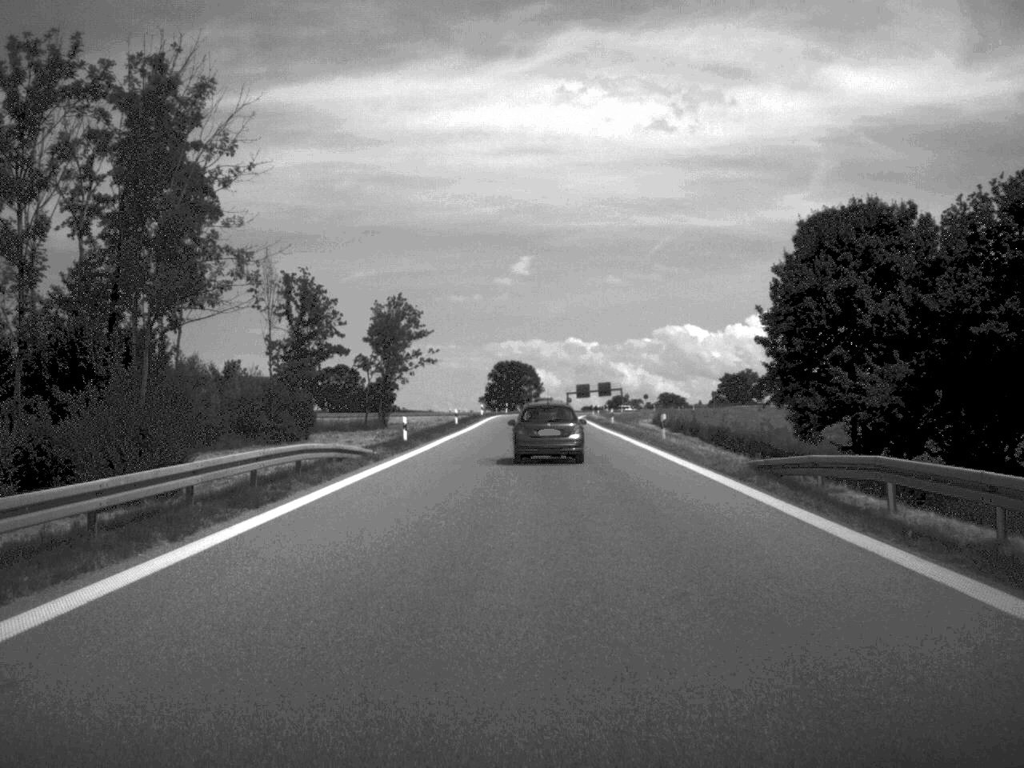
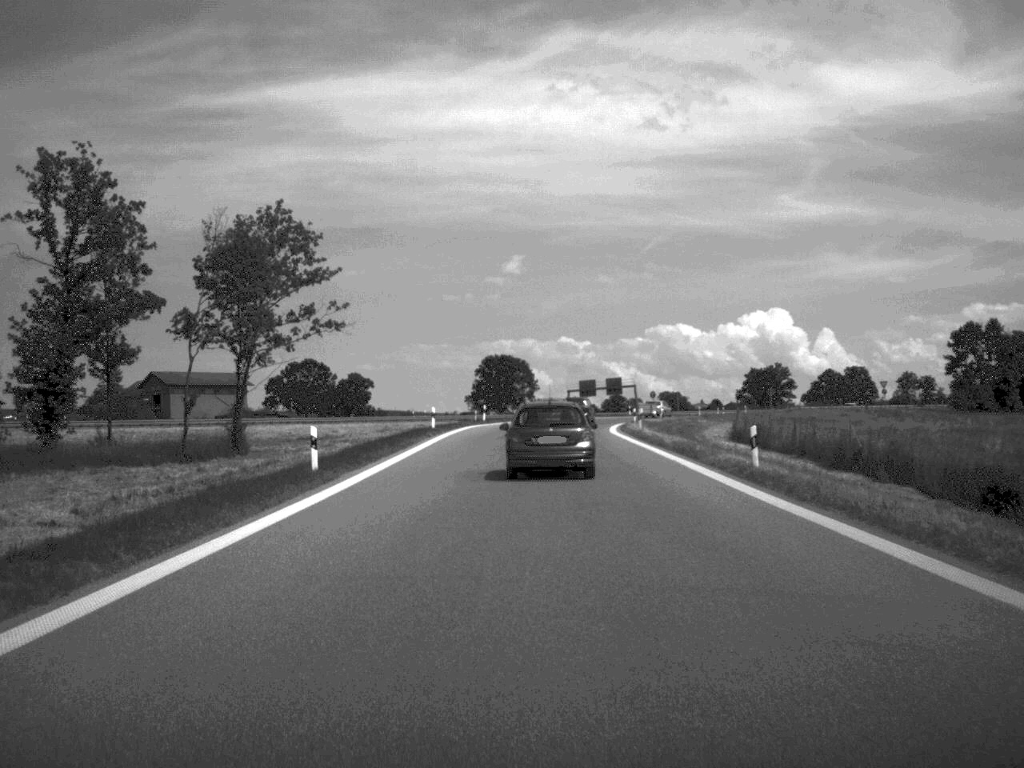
(+0.1, +47.3) m; 0°
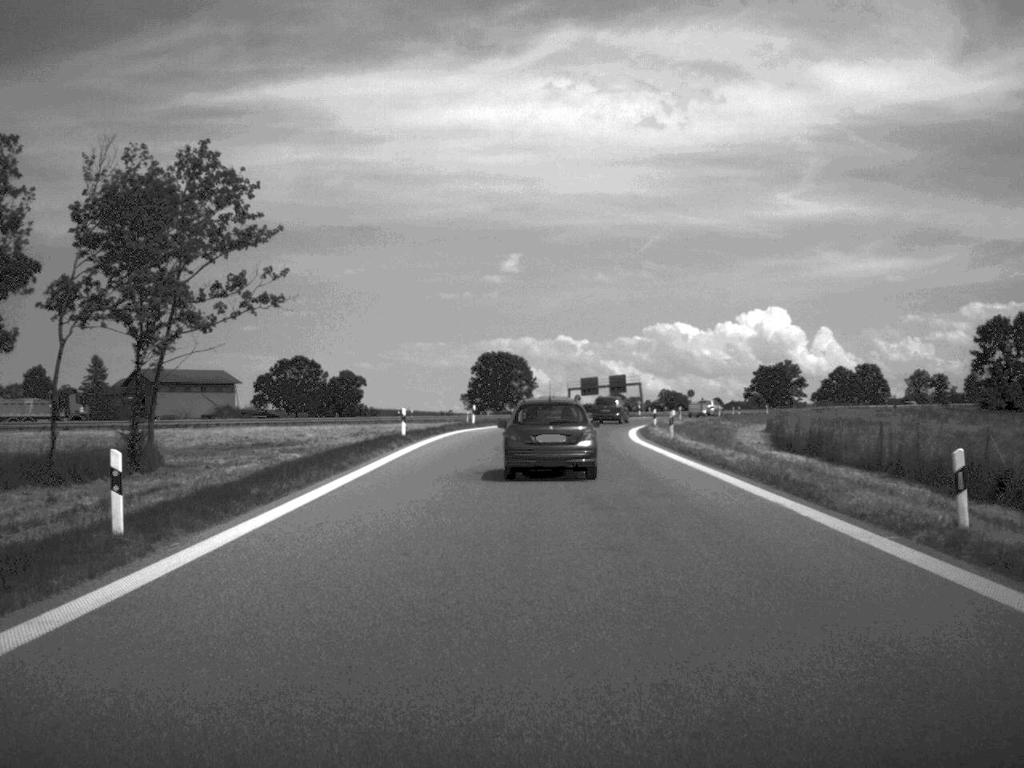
(0.0, +12.6) m; 0°
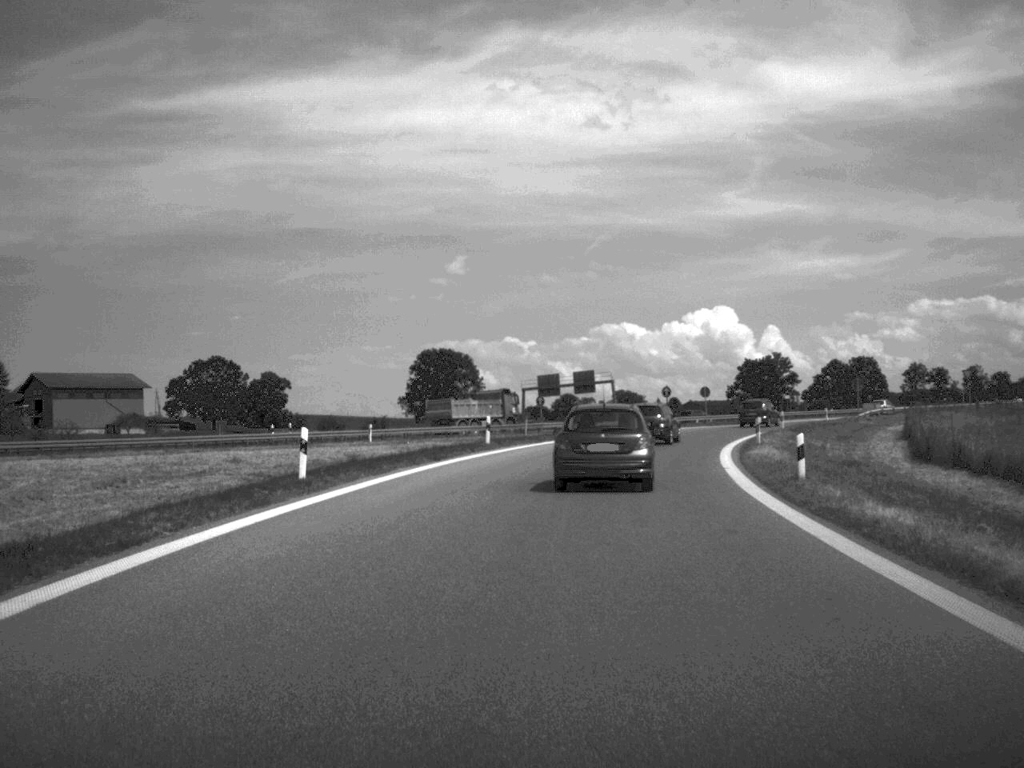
(+0.5, +39.4) m; +2°
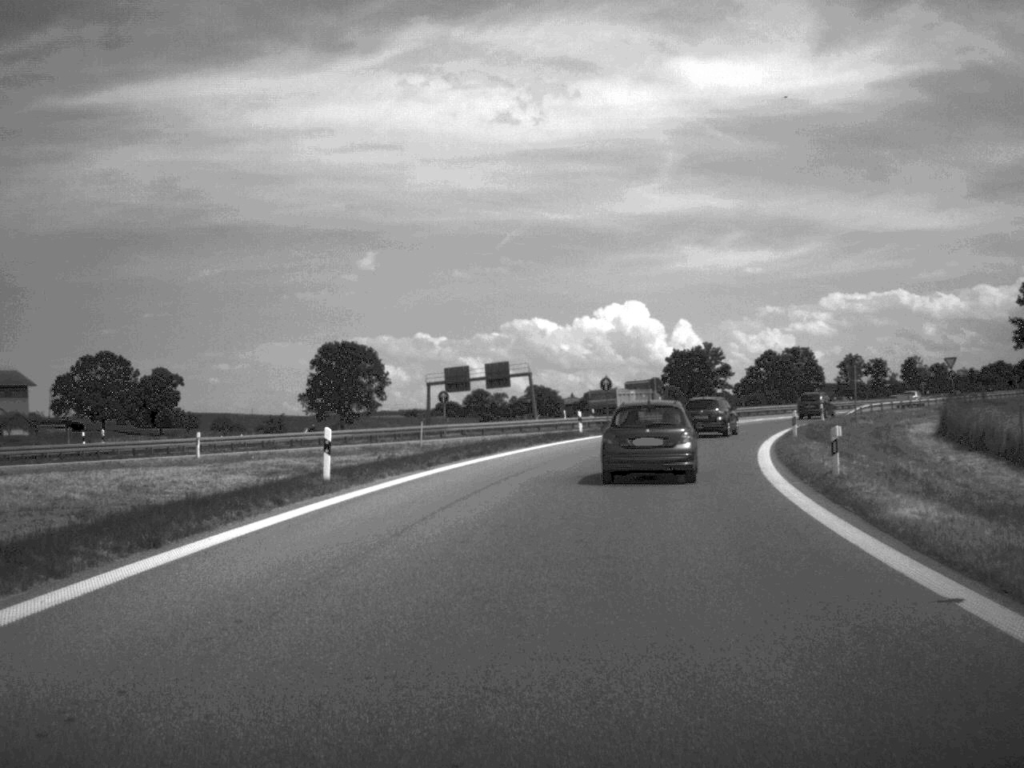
(+0.6, +19.7) m; +4°
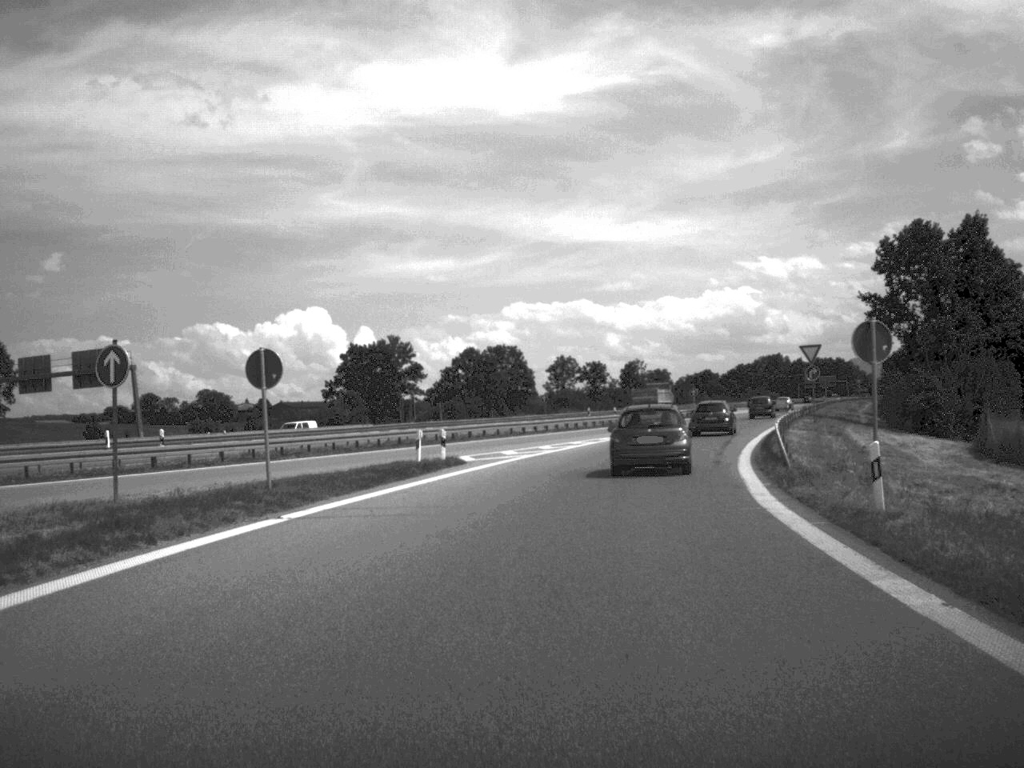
(+5.5, +44.5) m; +14°
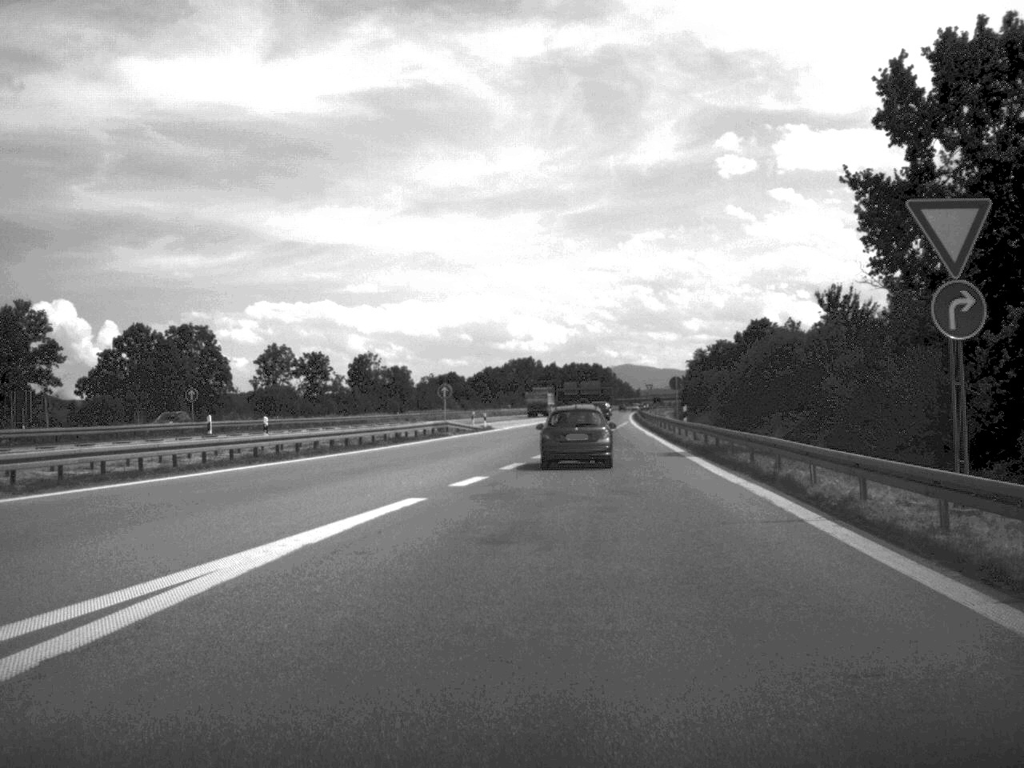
(+5.8, +49.8) m; +11°
